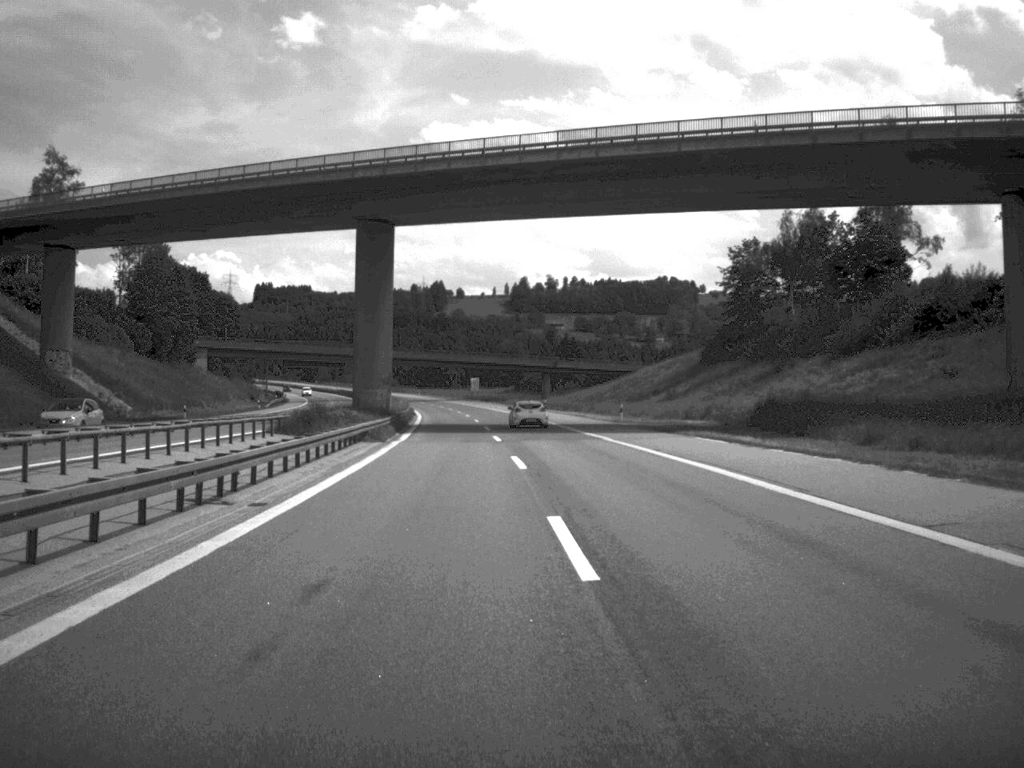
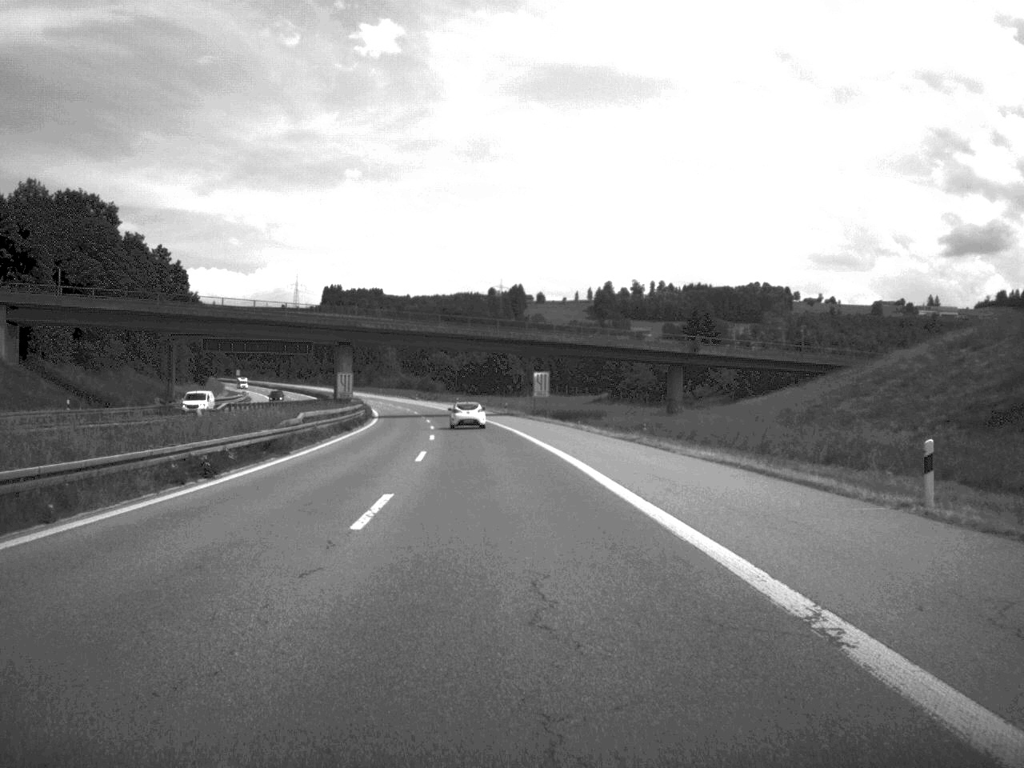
(-2.8, +98.7) m; -4°
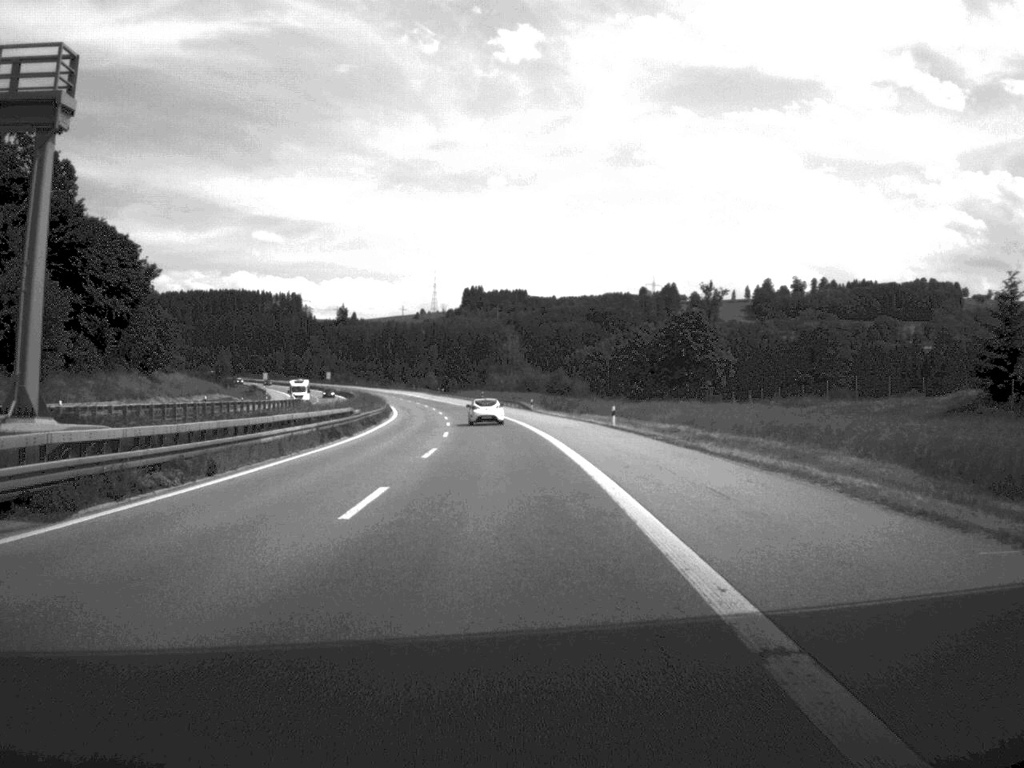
(-6.0, +102.8) m; -7°
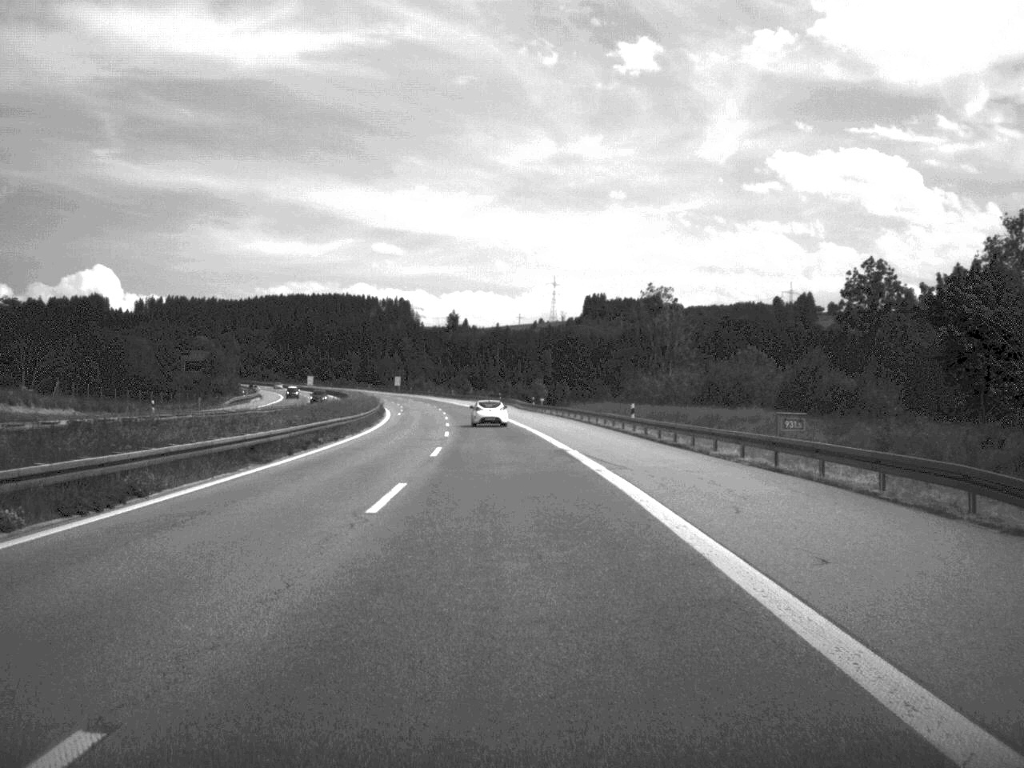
(-4.9, +102.7) m; -5°
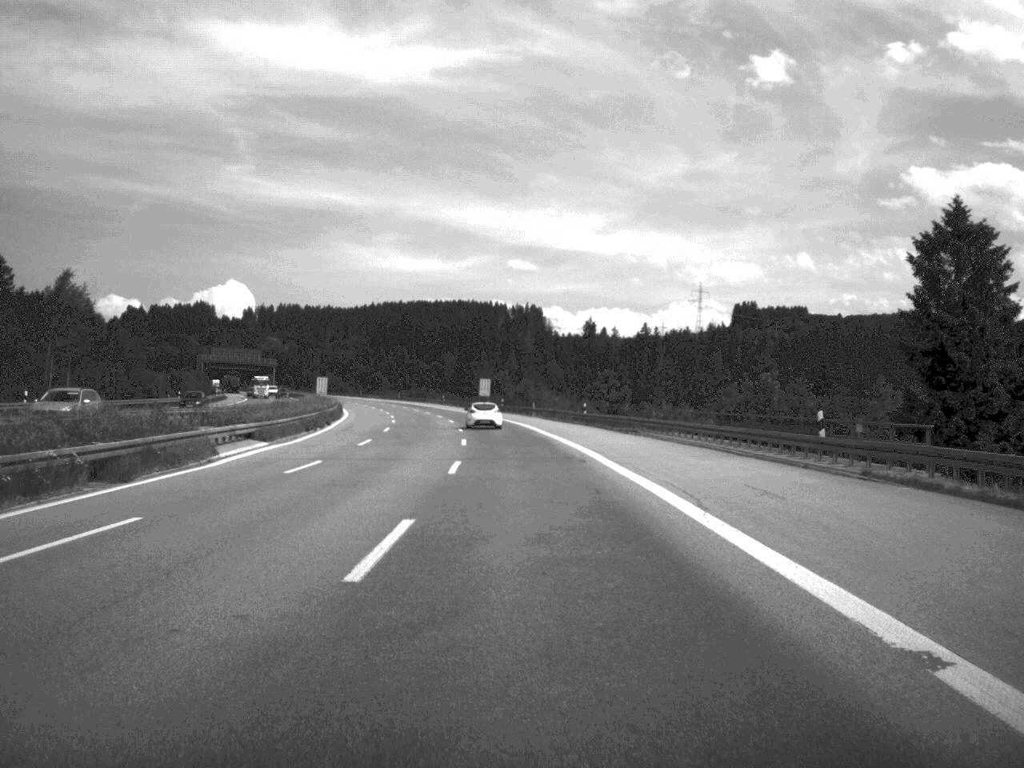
(-7.1, +126.8) m; -6°
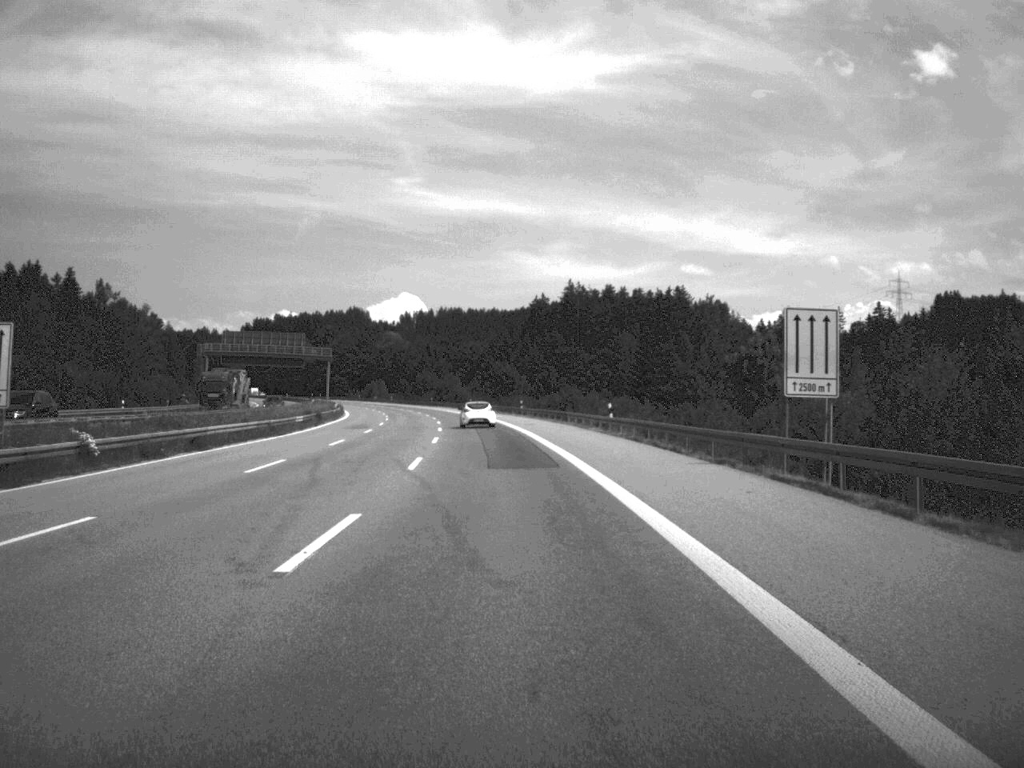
(-7.5, +120.0) m; -8°
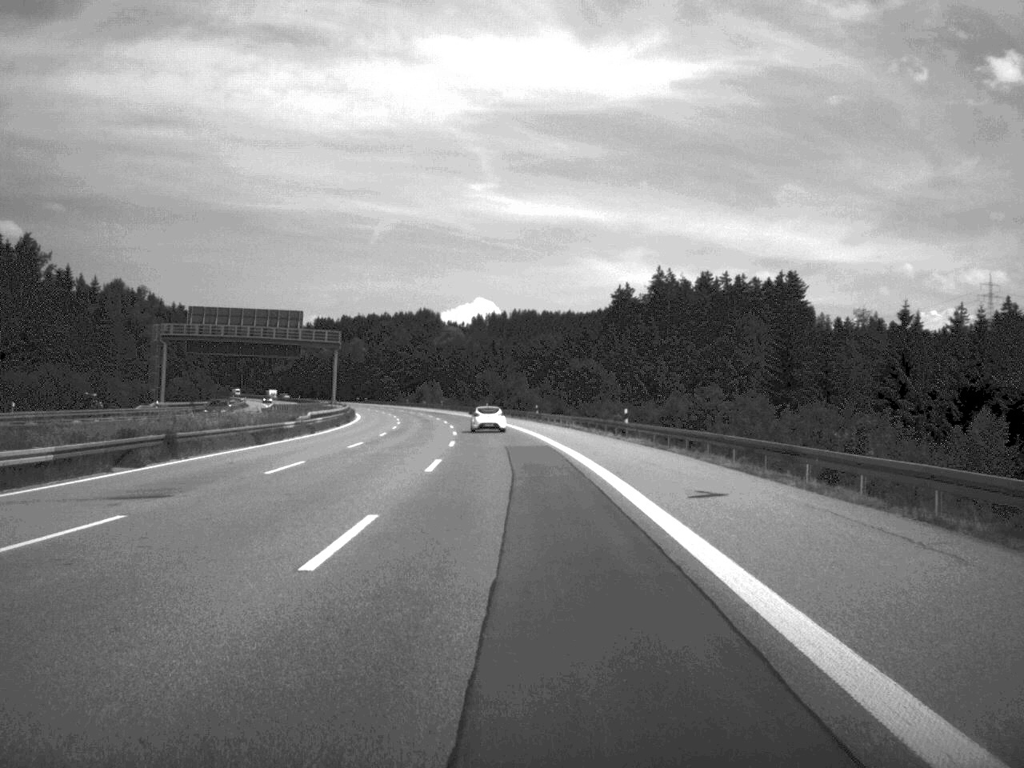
(-1.5, +51.3) m; -3°
